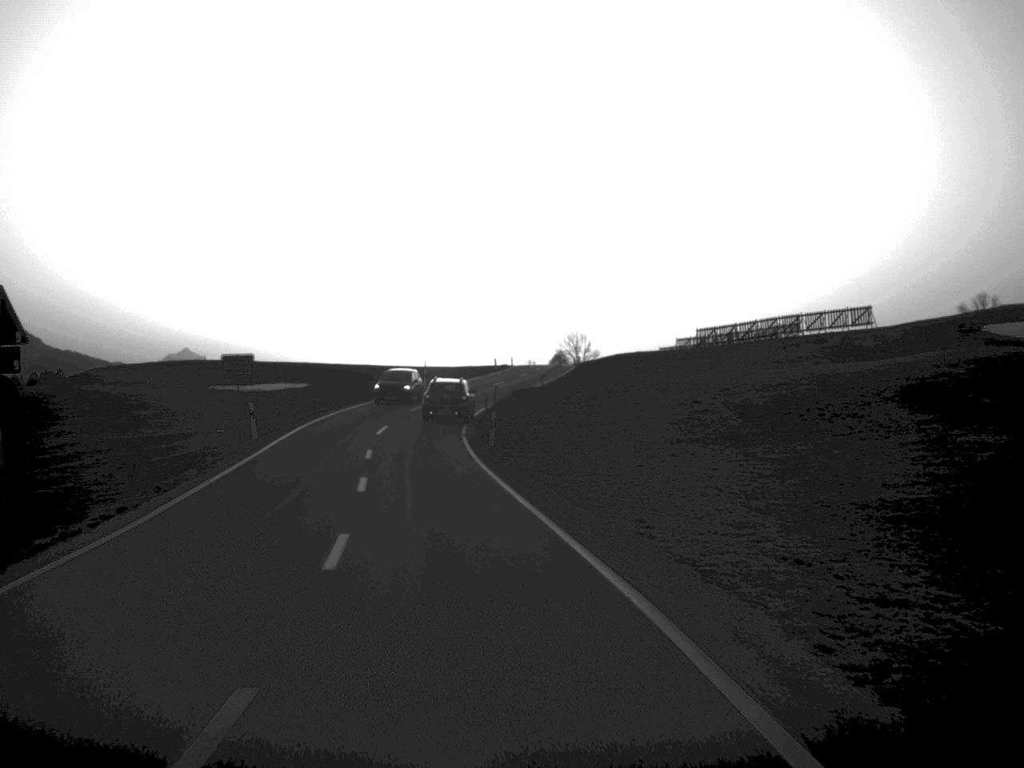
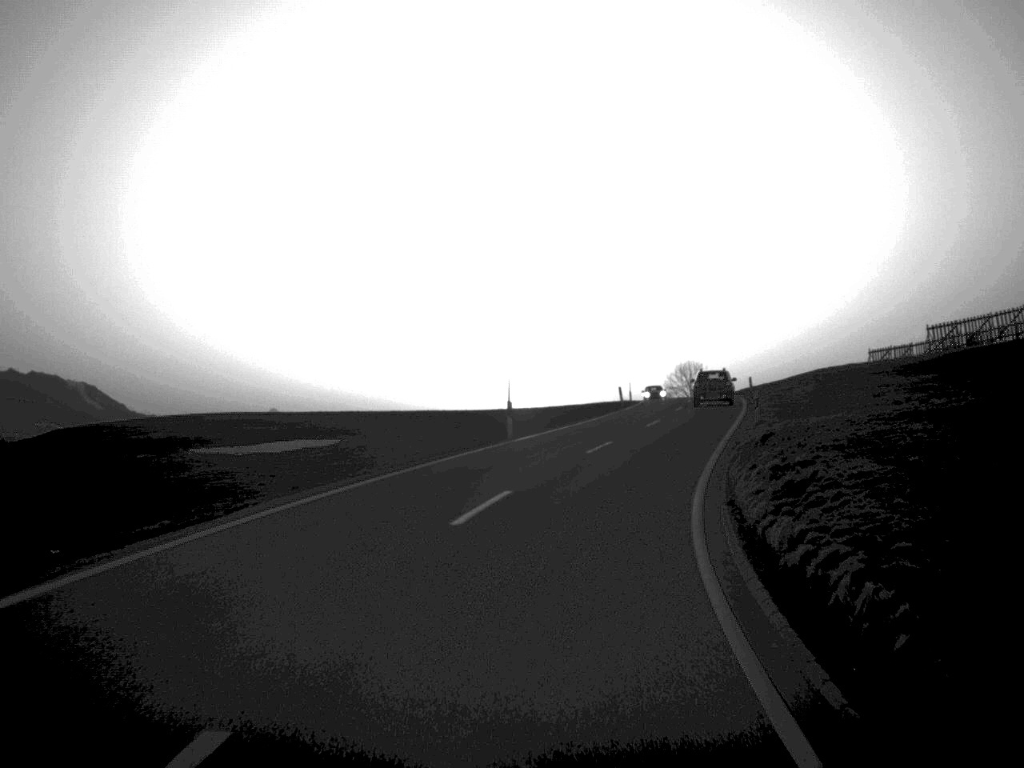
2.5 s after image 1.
(-2.6, +37.9) m; -3°
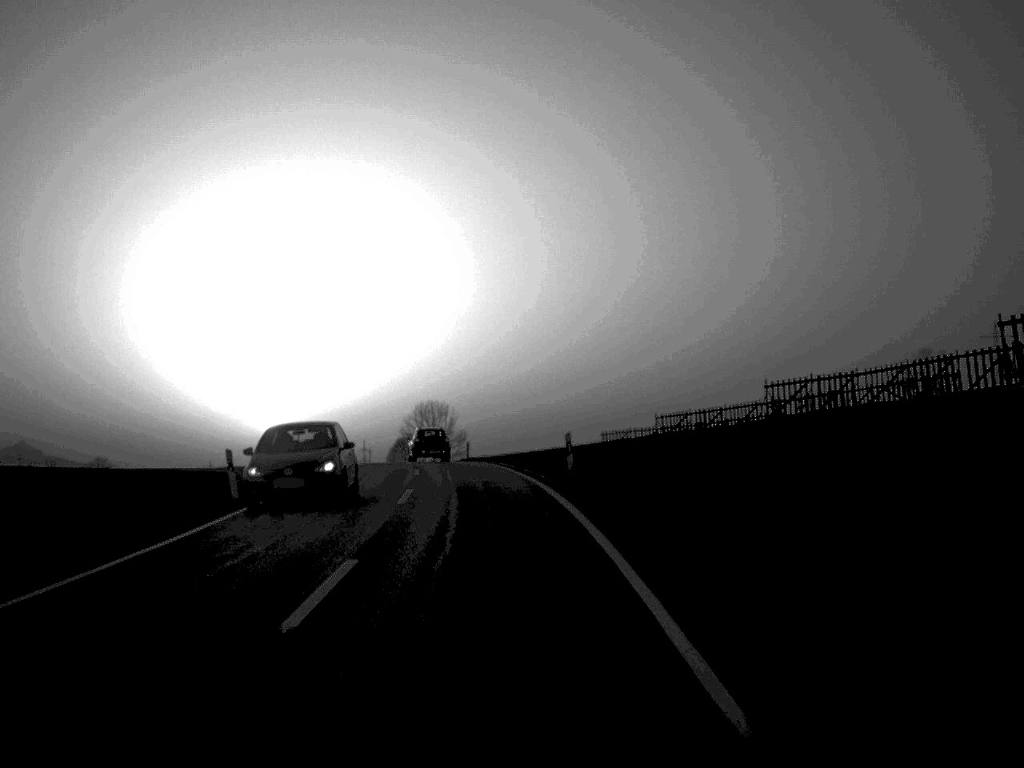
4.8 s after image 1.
(+5.6, +41.3) m; +11°
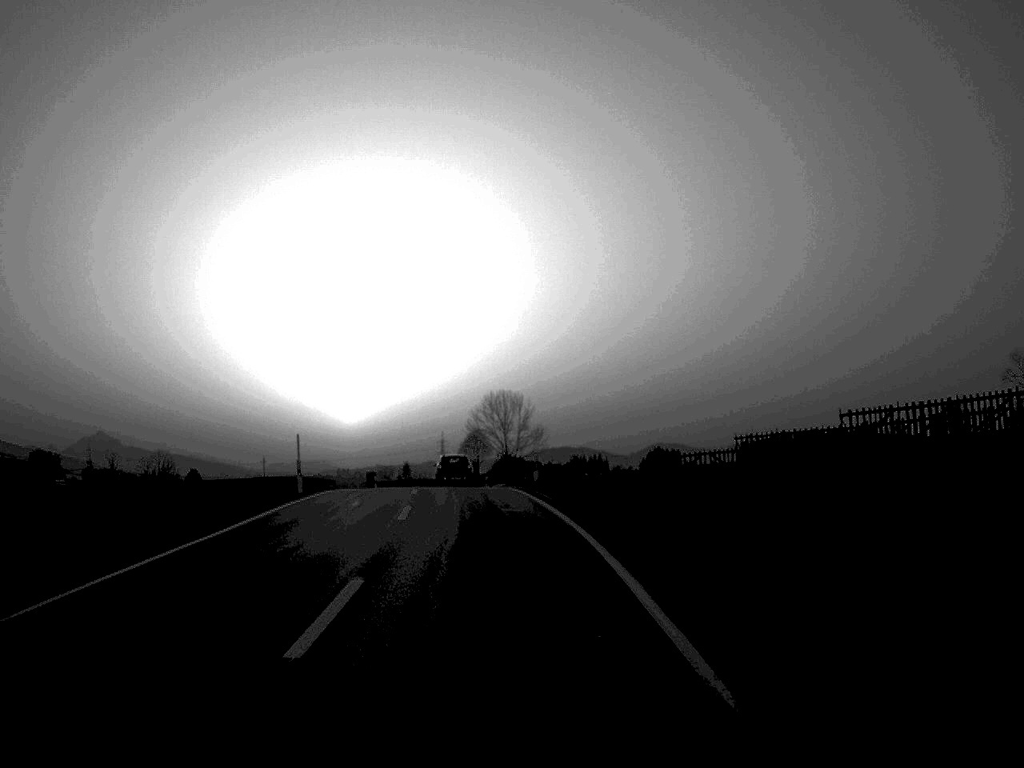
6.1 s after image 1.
(-0.7, +24.6) m; -4°
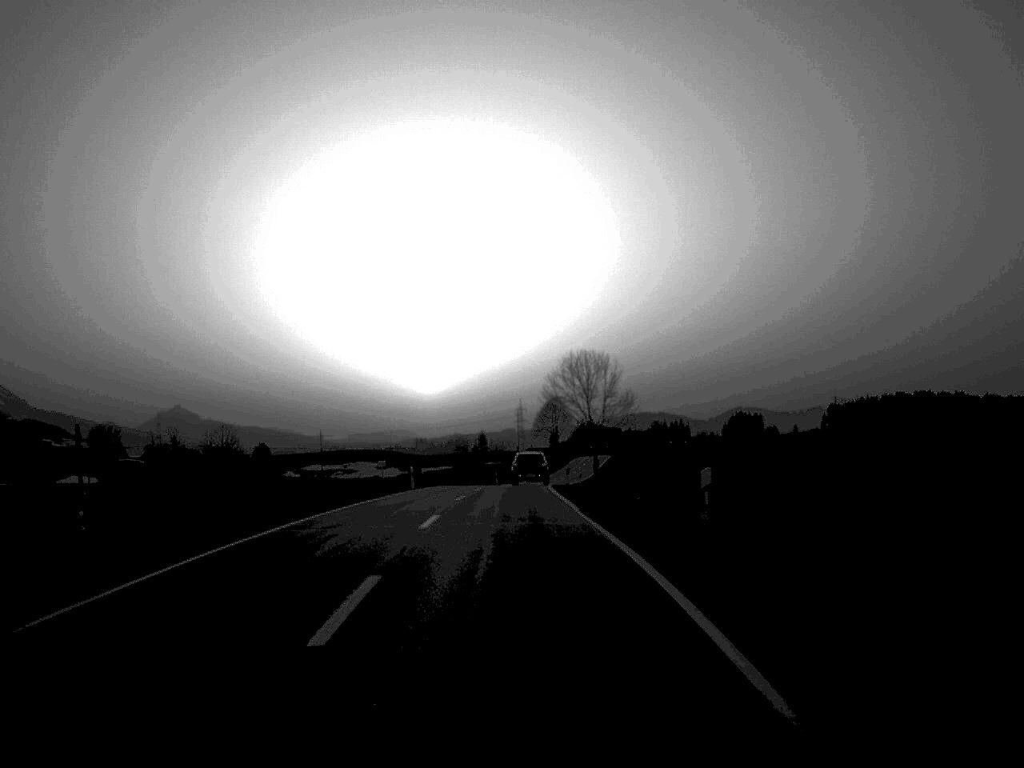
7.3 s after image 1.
(-0.8, +23.2) m; -3°
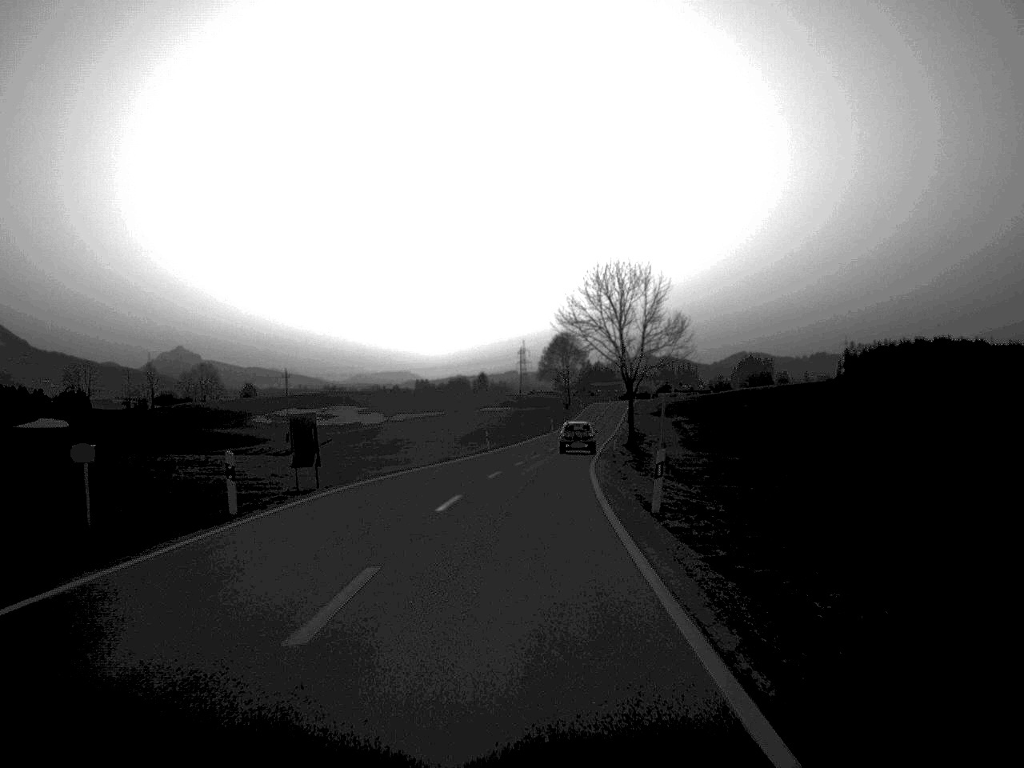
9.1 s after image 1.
(-0.2, +36.3) m; 0°
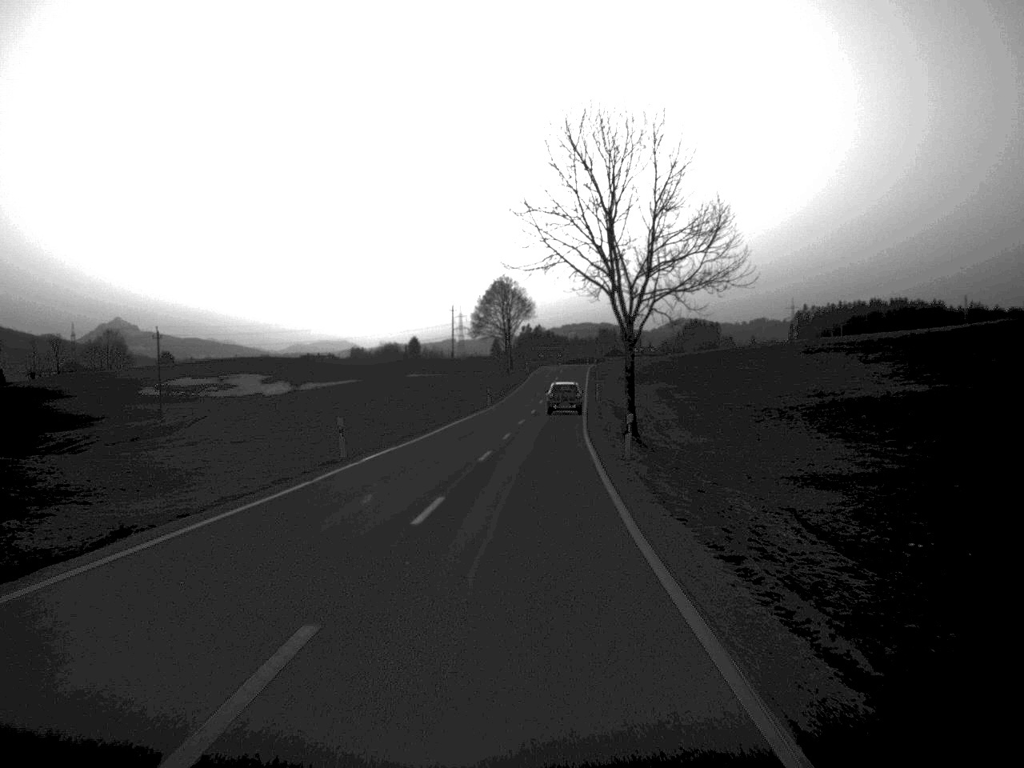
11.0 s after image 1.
(+0.8, +38.6) m; +3°
